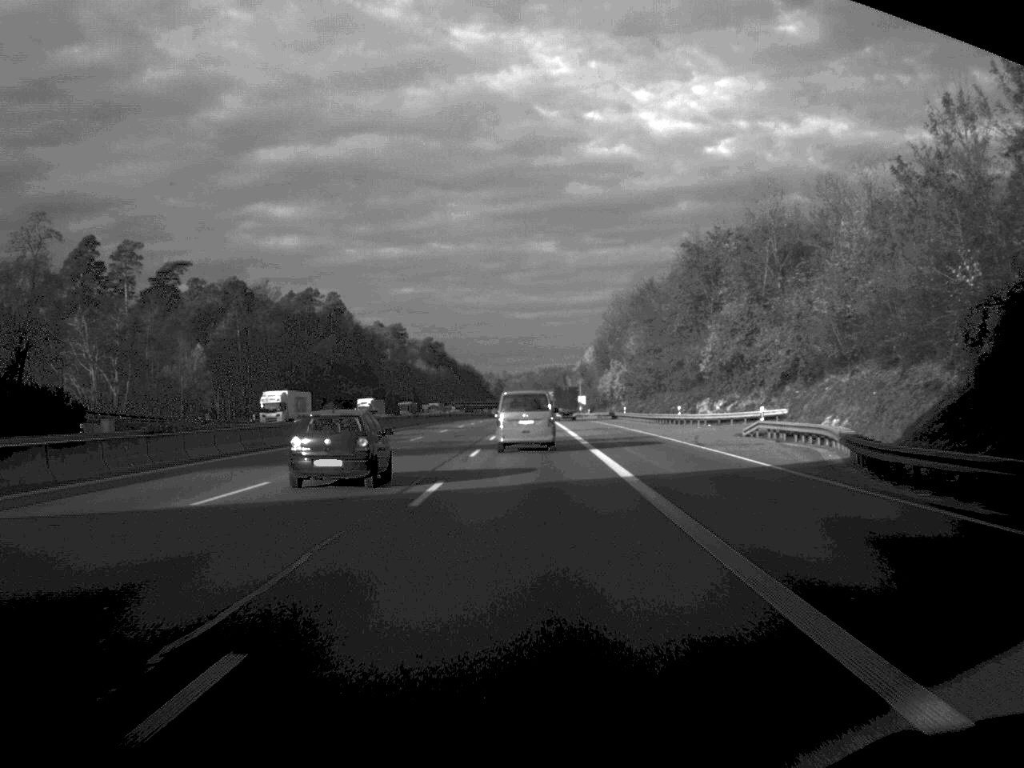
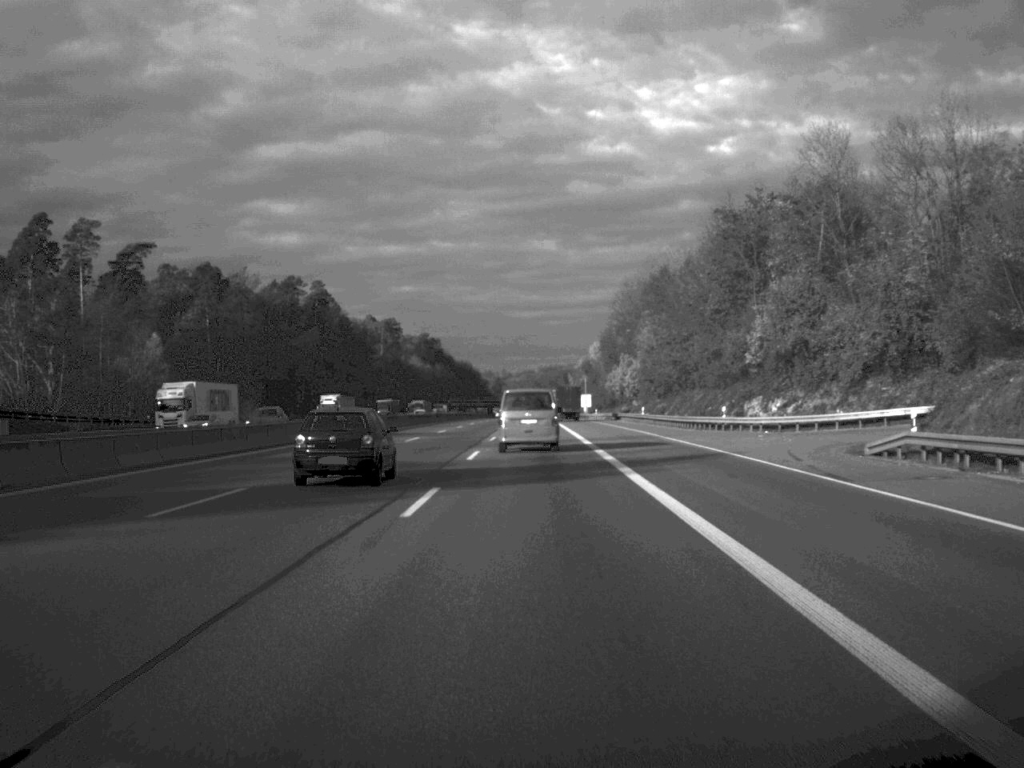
(0.0, +20.6) m; 0°
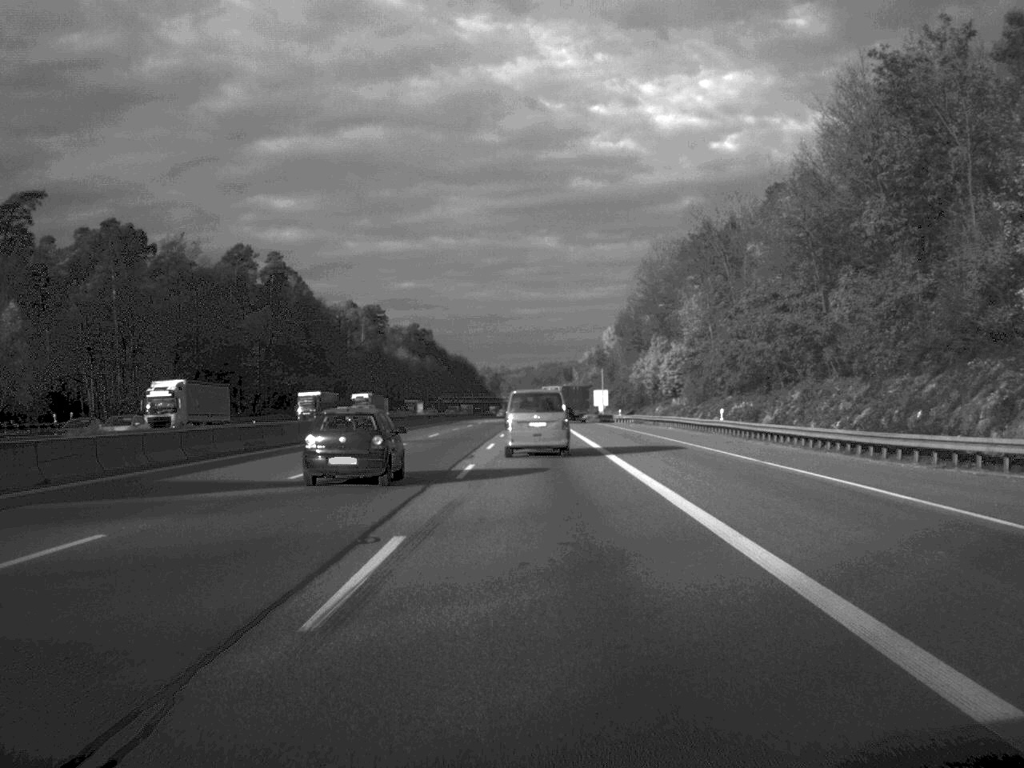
(0.0, +43.9) m; 0°
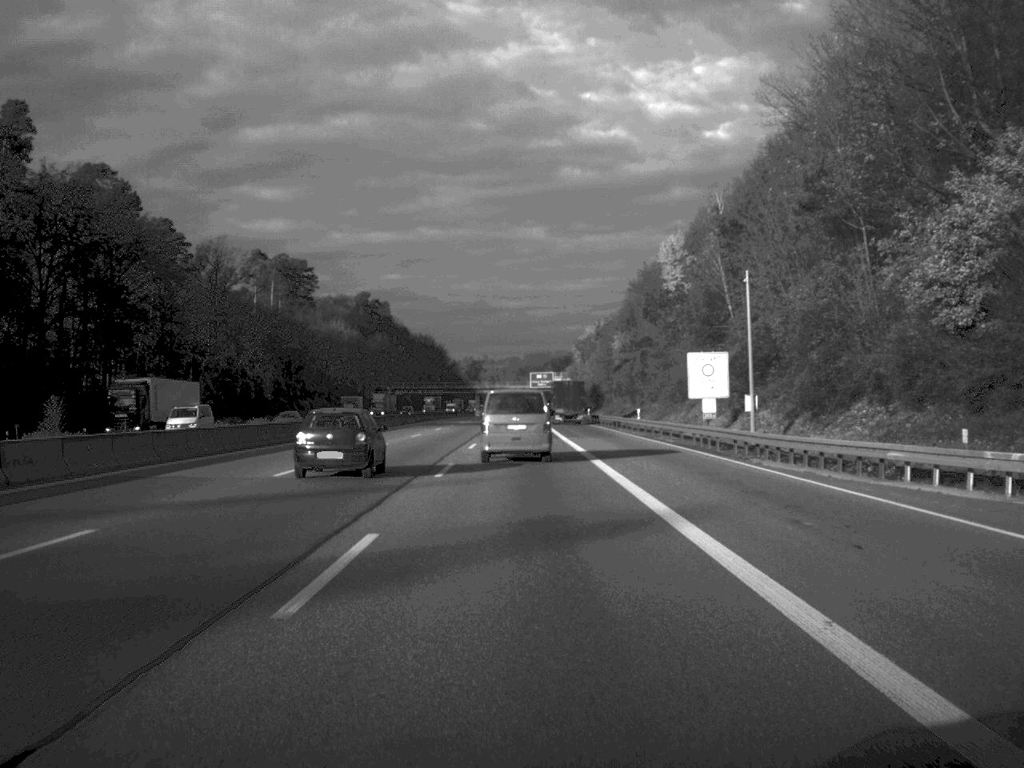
(+0.8, +105.7) m; +1°
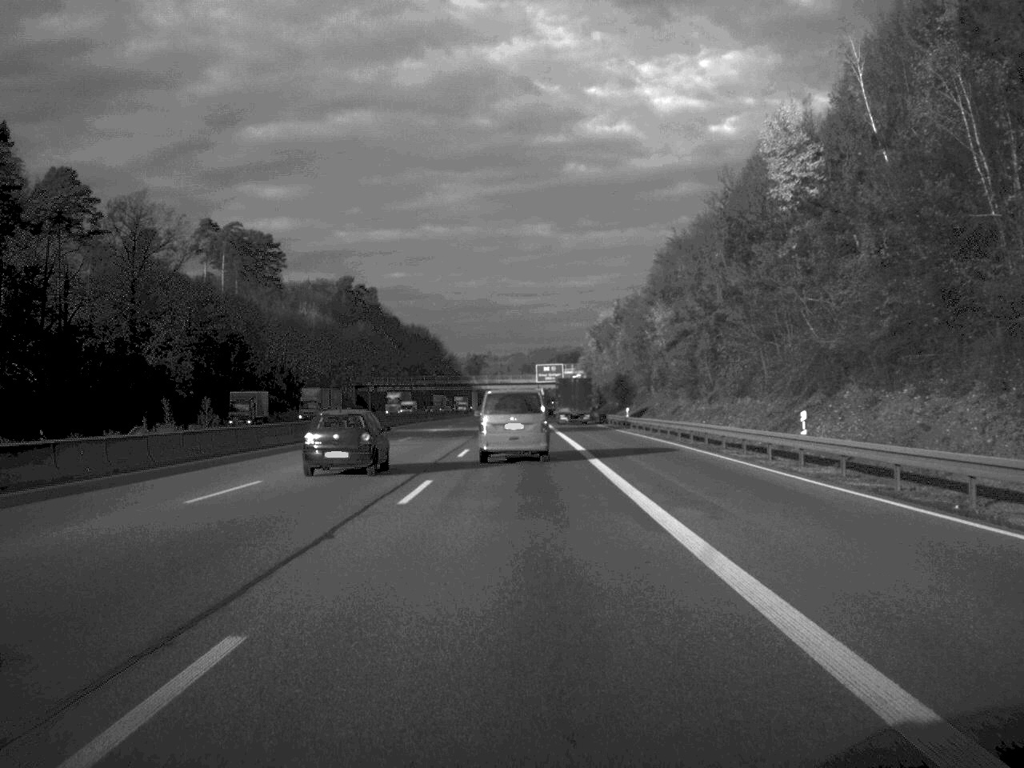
(-0.1, +42.1) m; 0°
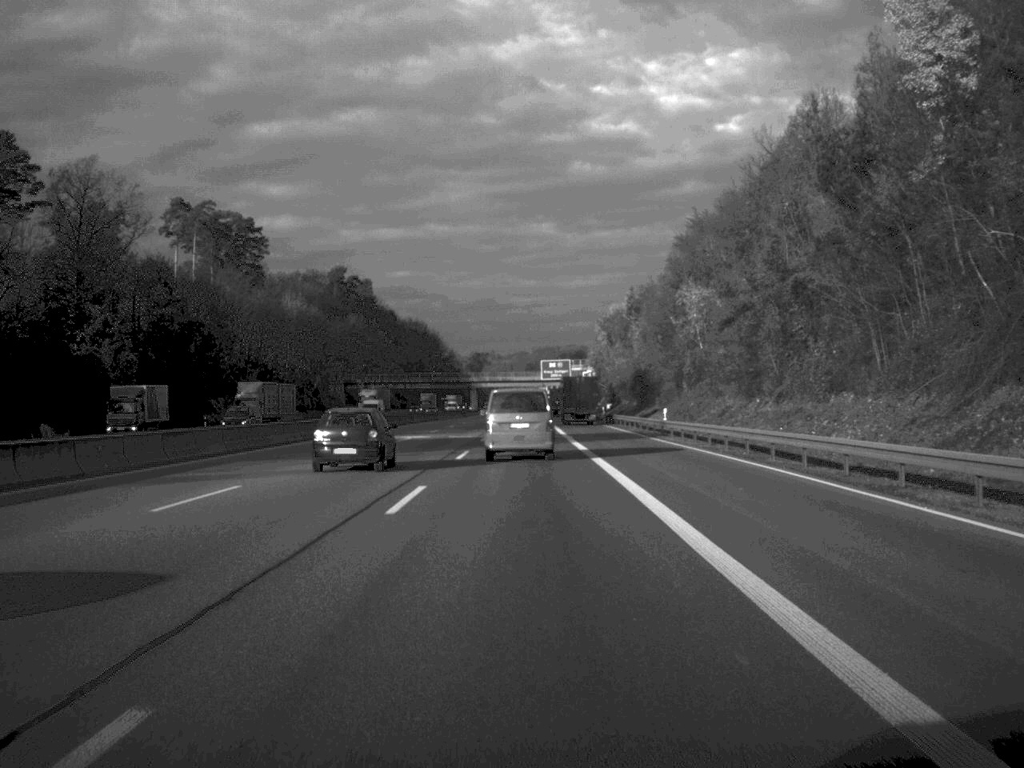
(0.0, +20.1) m; 0°
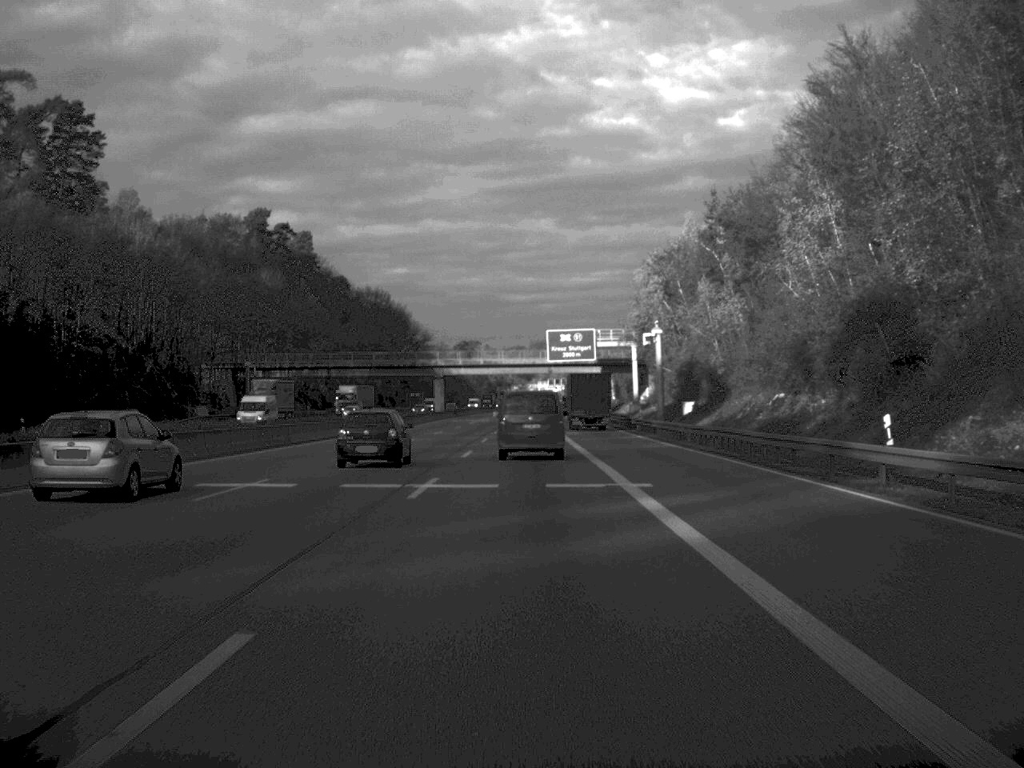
(0.0, +86.4) m; 0°
